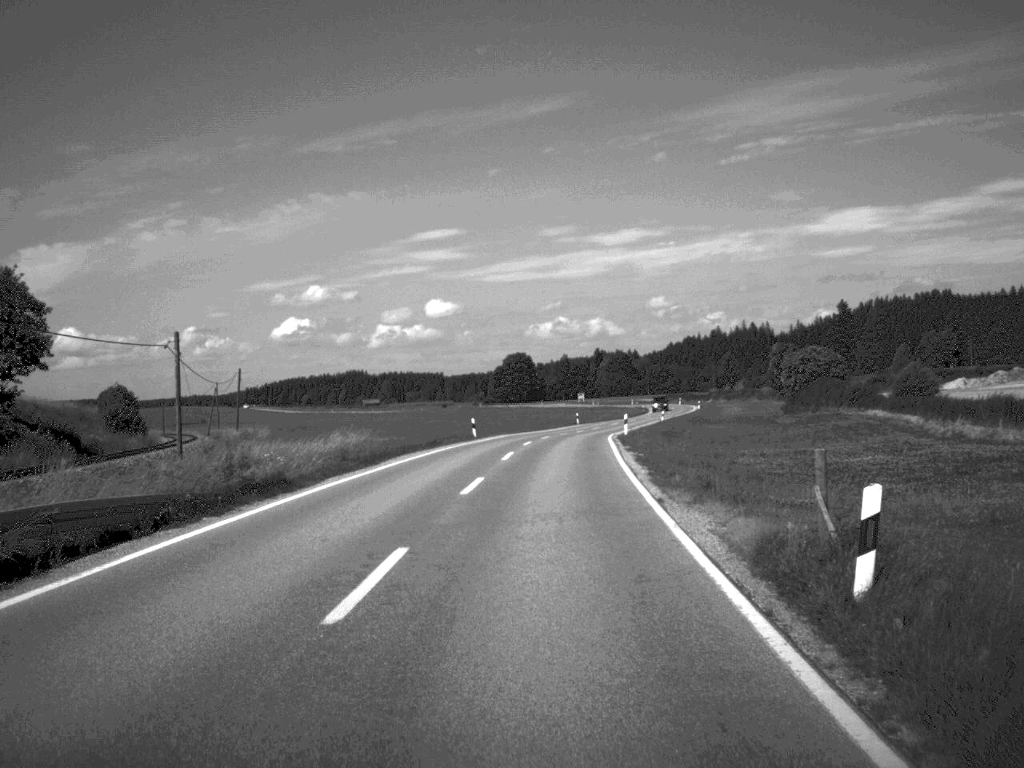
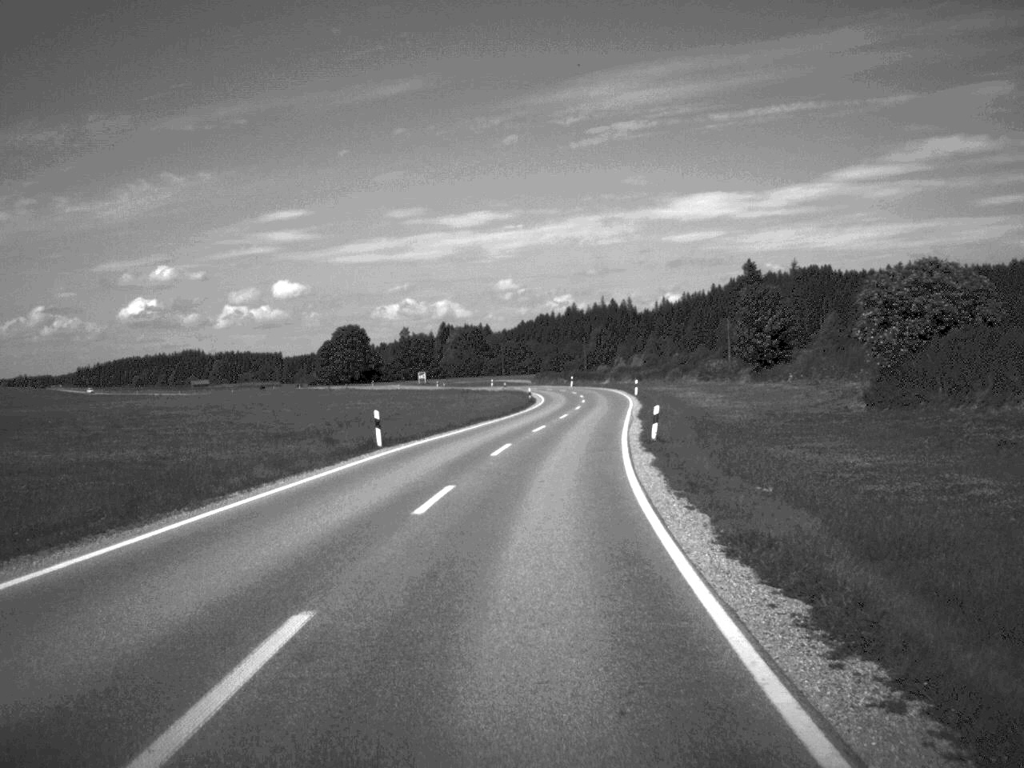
(+3.9, +74.0) m; +7°
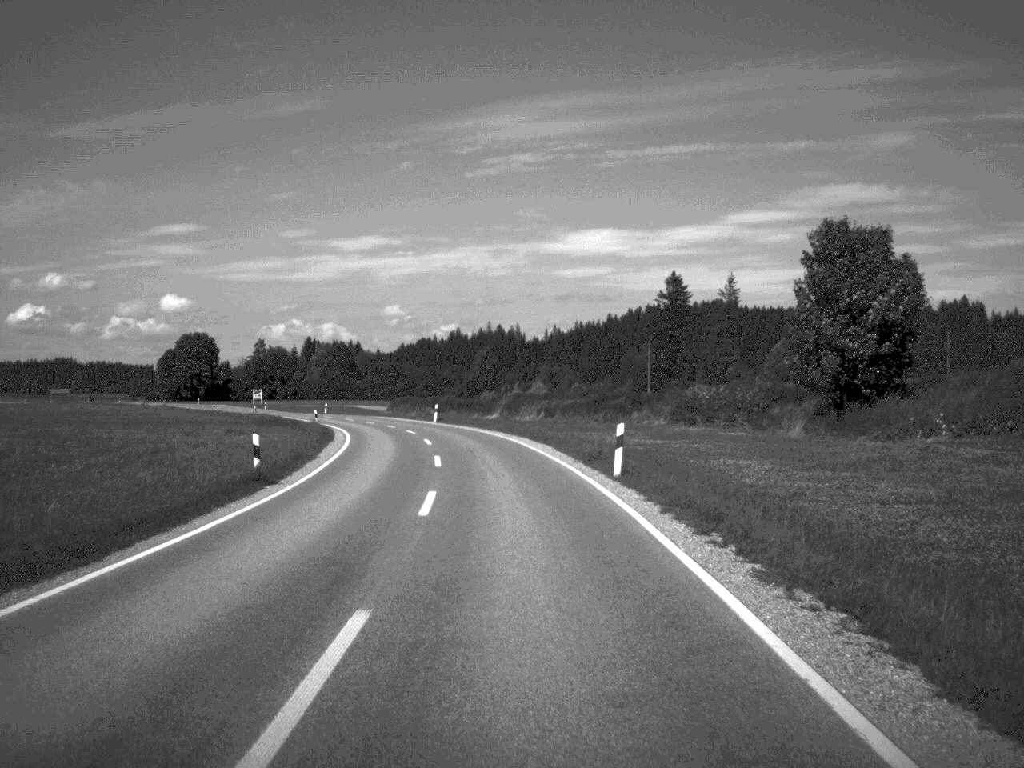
(+3.0, +58.0) m; +5°
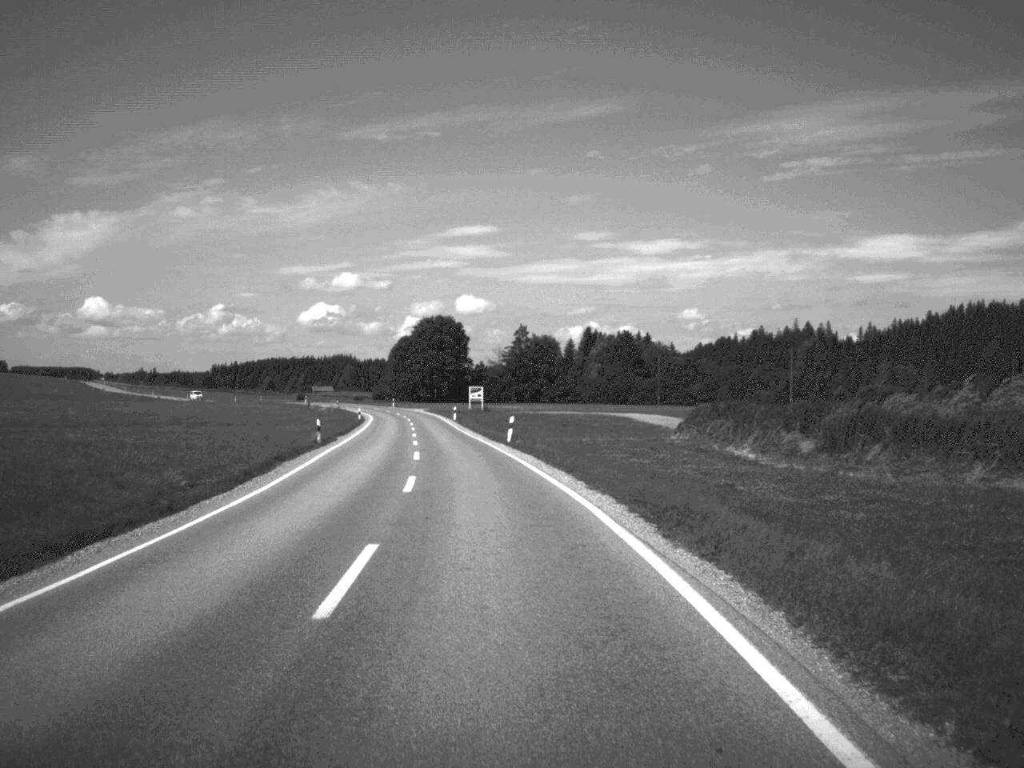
(-8.5, +77.3) m; -14°
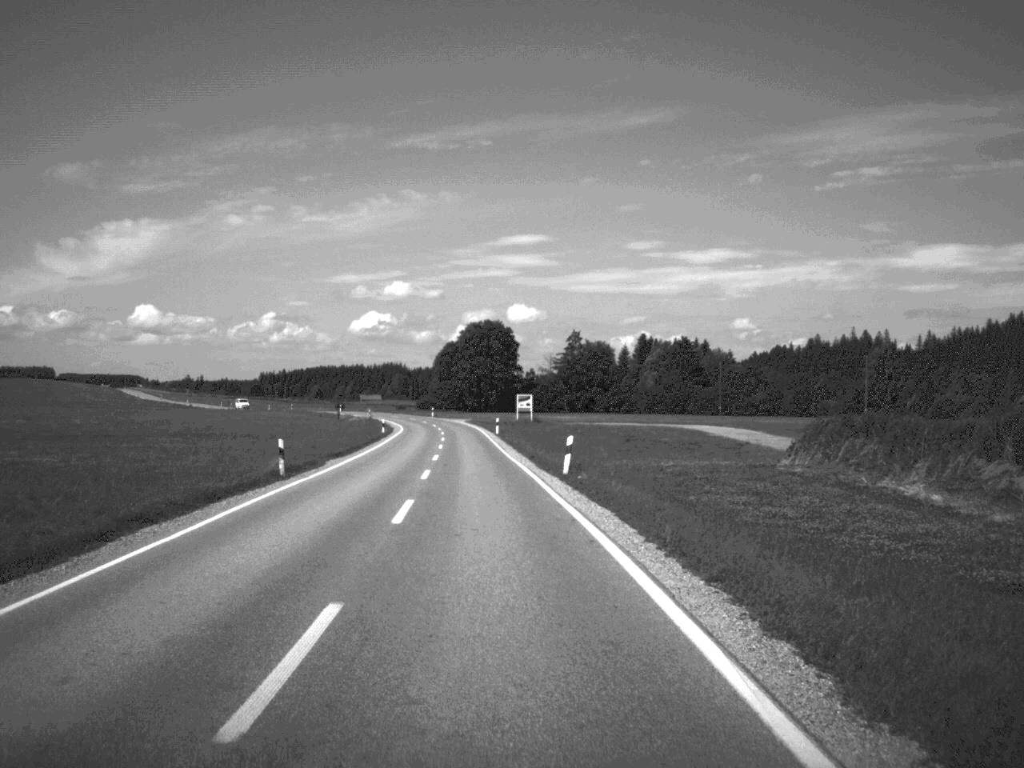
(-0.3, +15.3) m; -2°
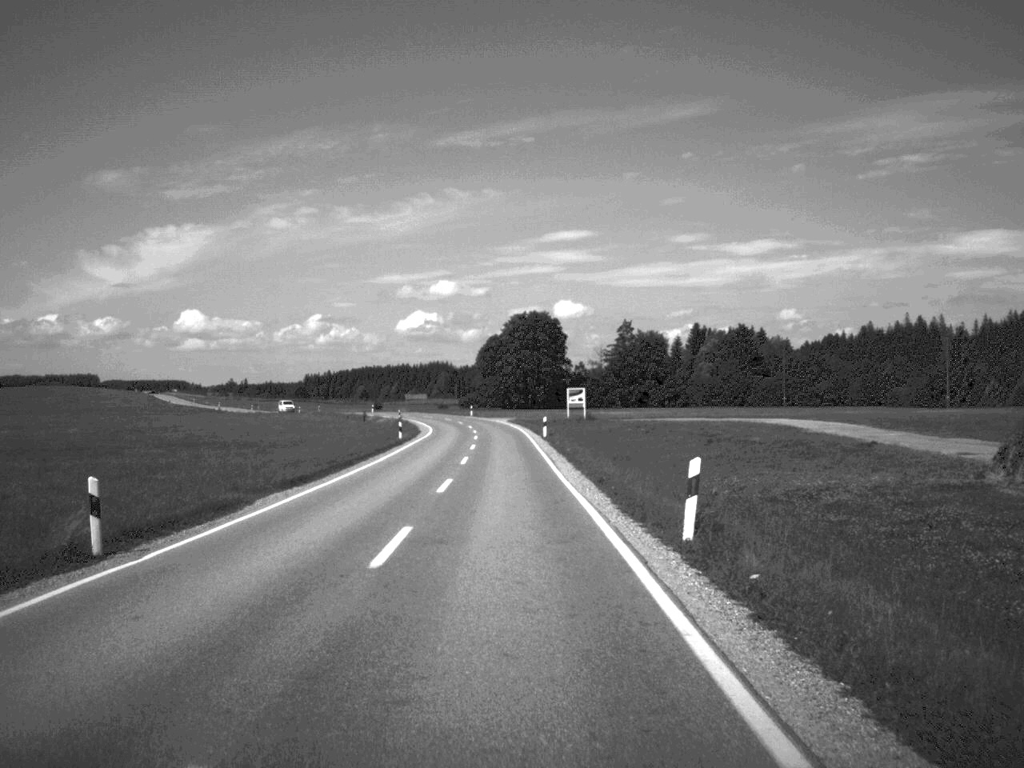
(-0.3, +16.3) m; -2°
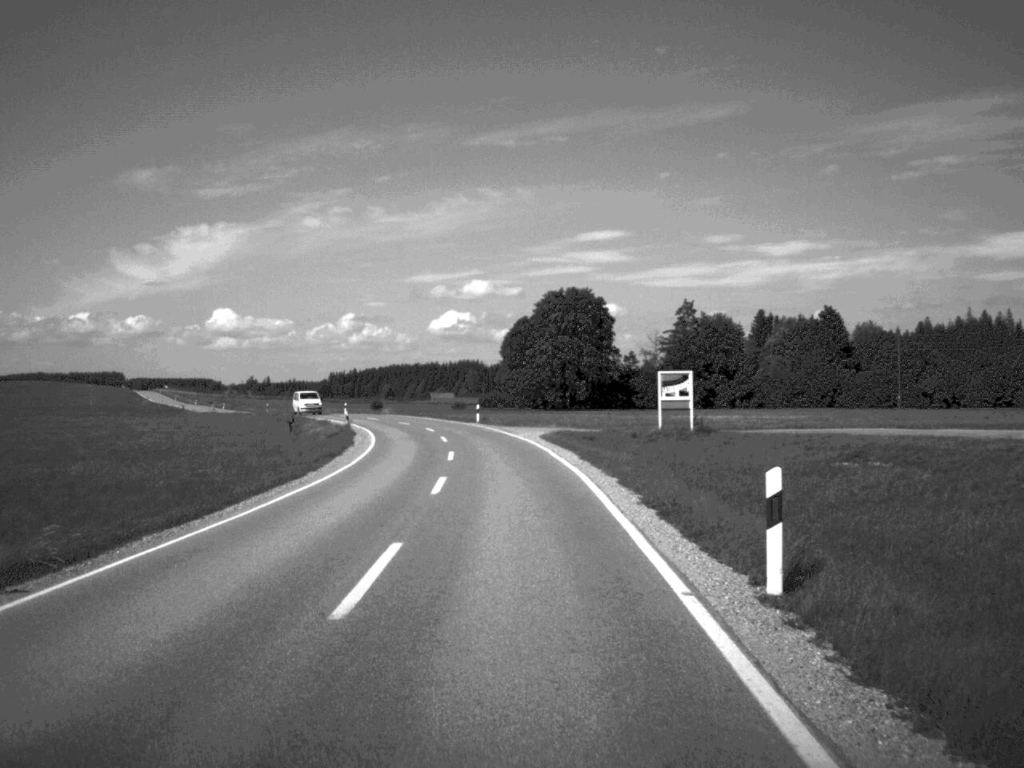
(-0.8, +50.6) m; -2°
